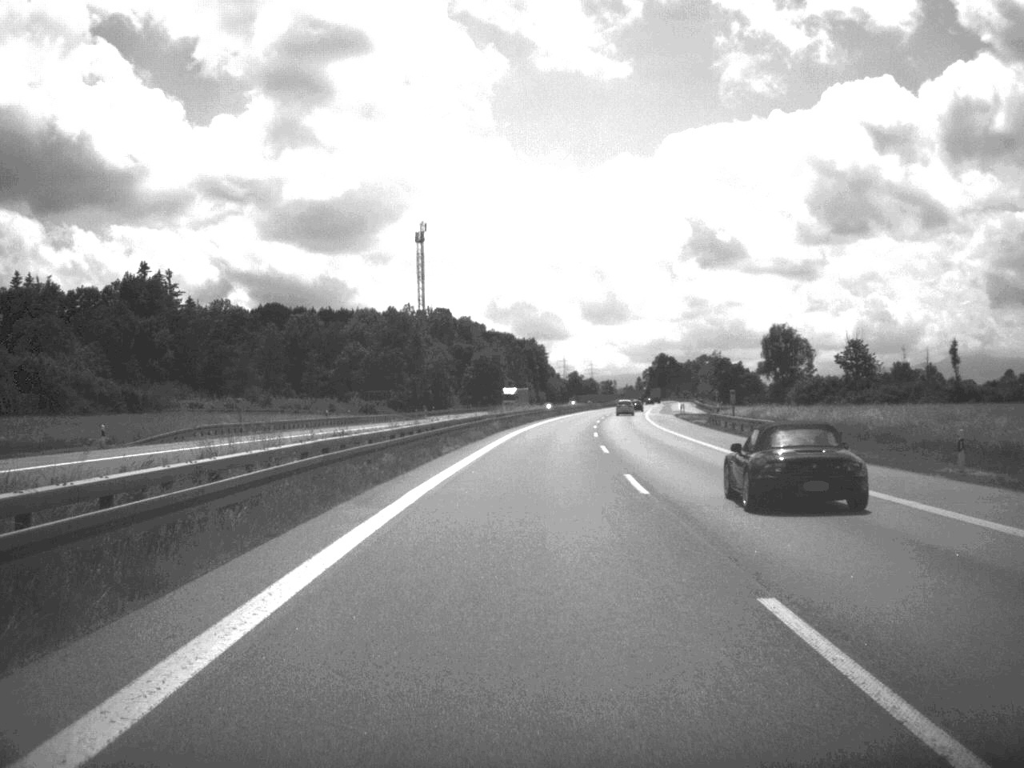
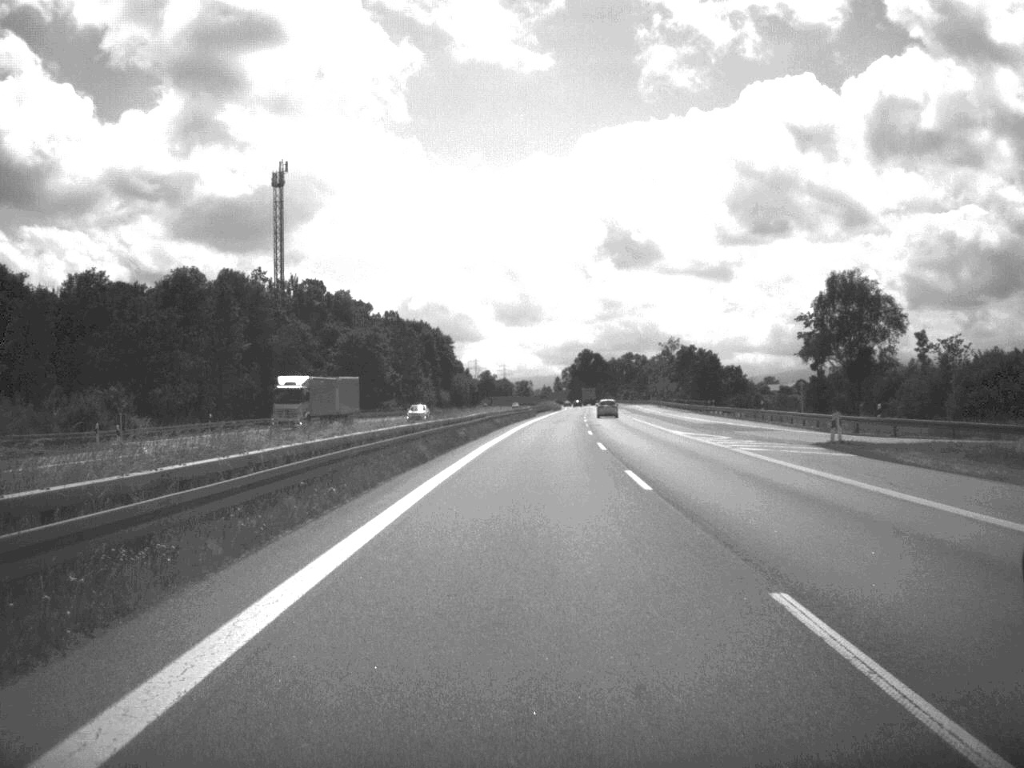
(+2.9, +88.2) m; +4°
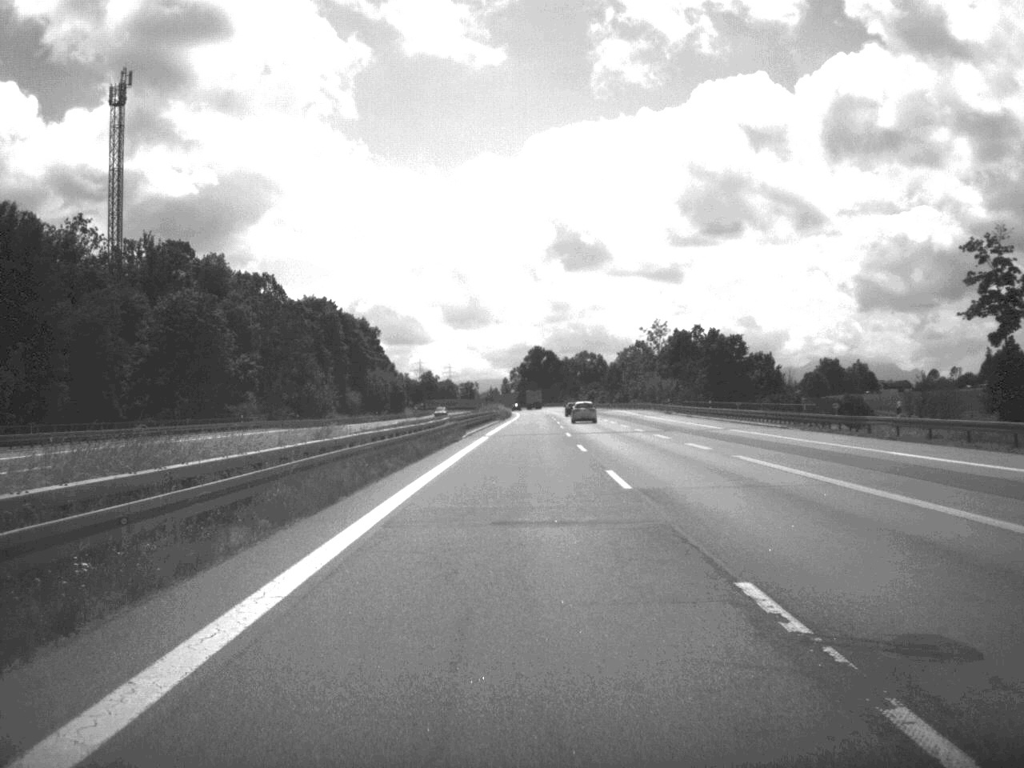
(+1.5, +70.1) m; +2°
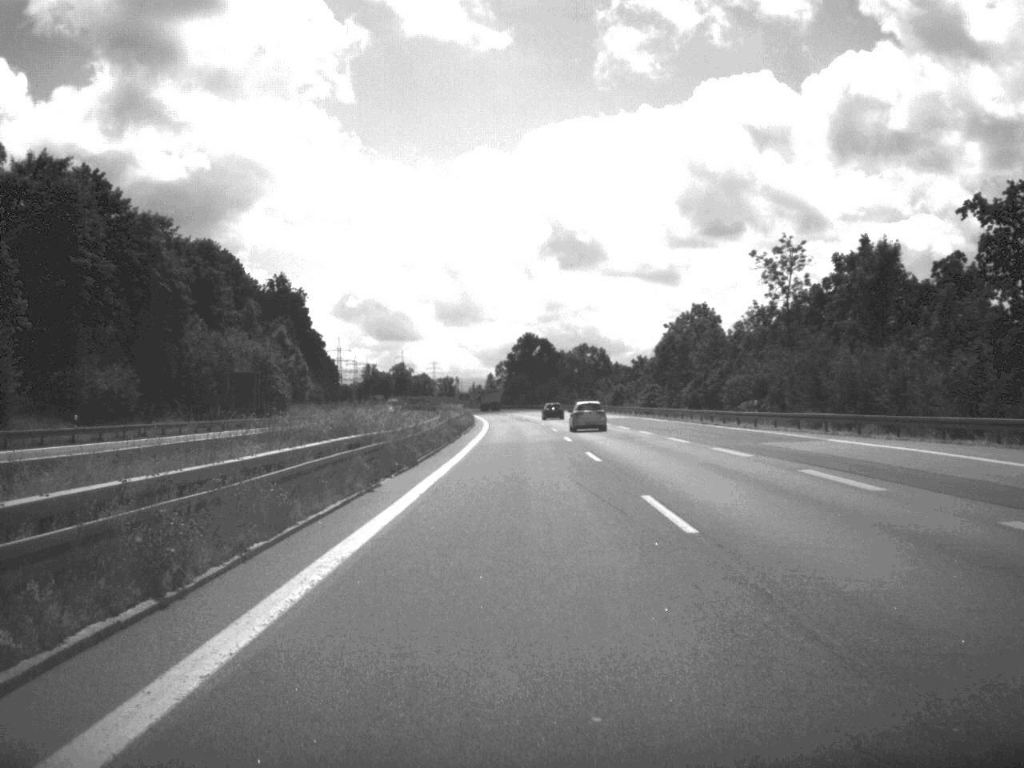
(+0.3, +113.9) m; 0°
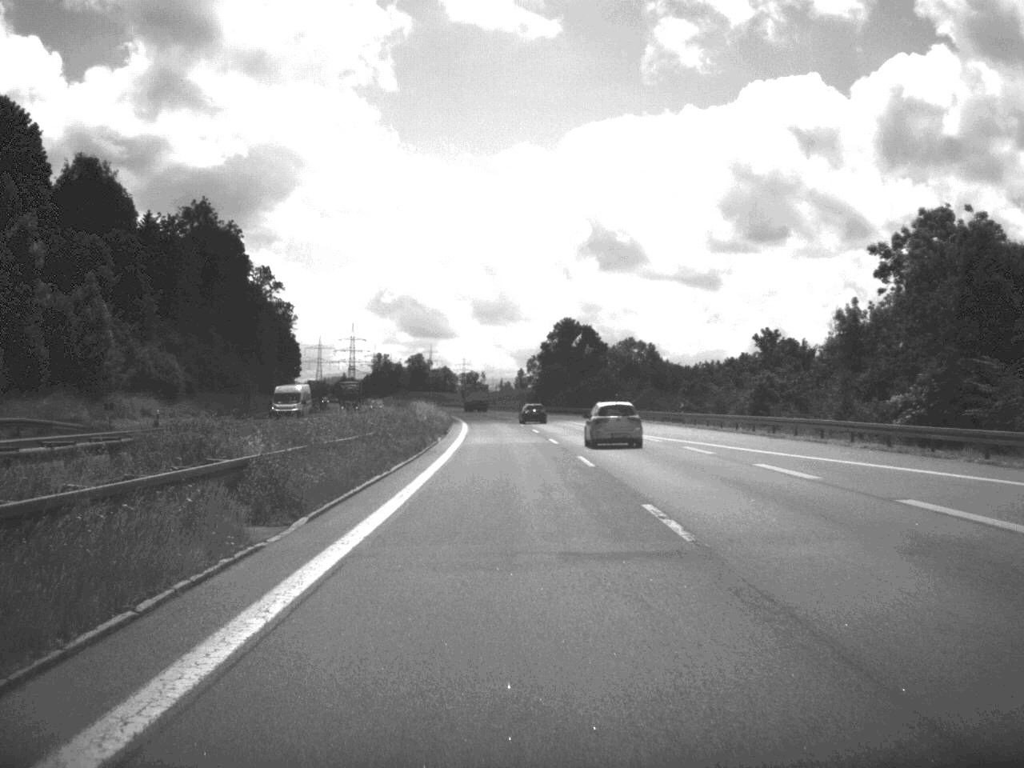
(-1.0, +90.3) m; -2°
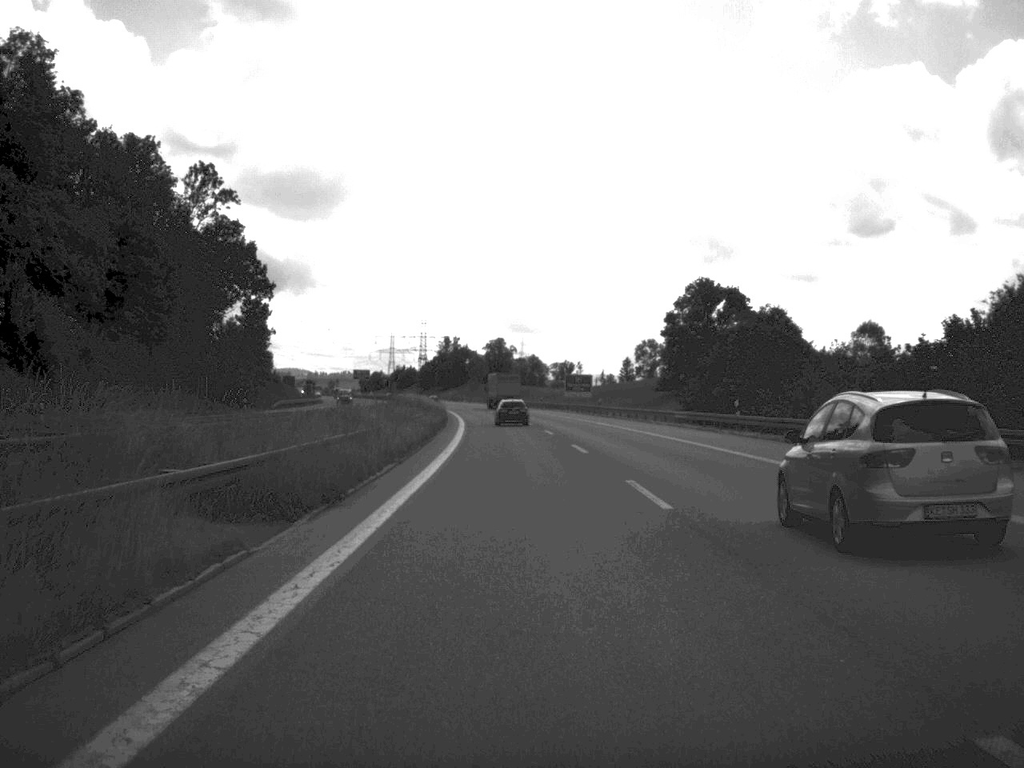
(-4.7, +119.3) m; -5°
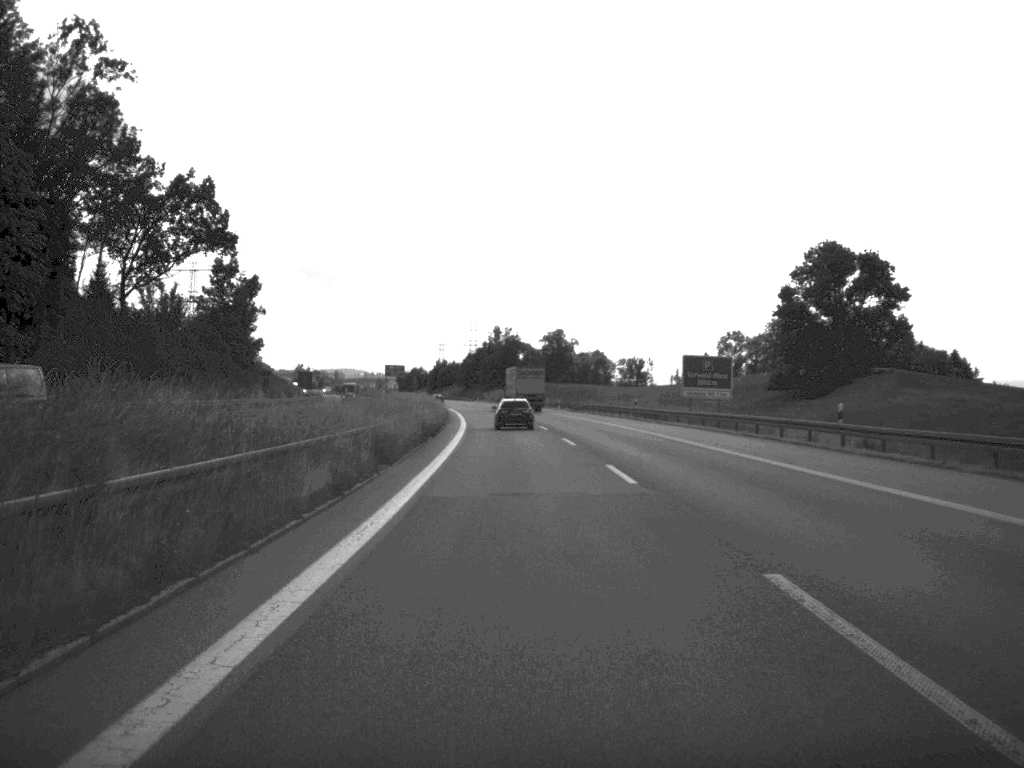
(-1.6, +65.3) m; -3°
